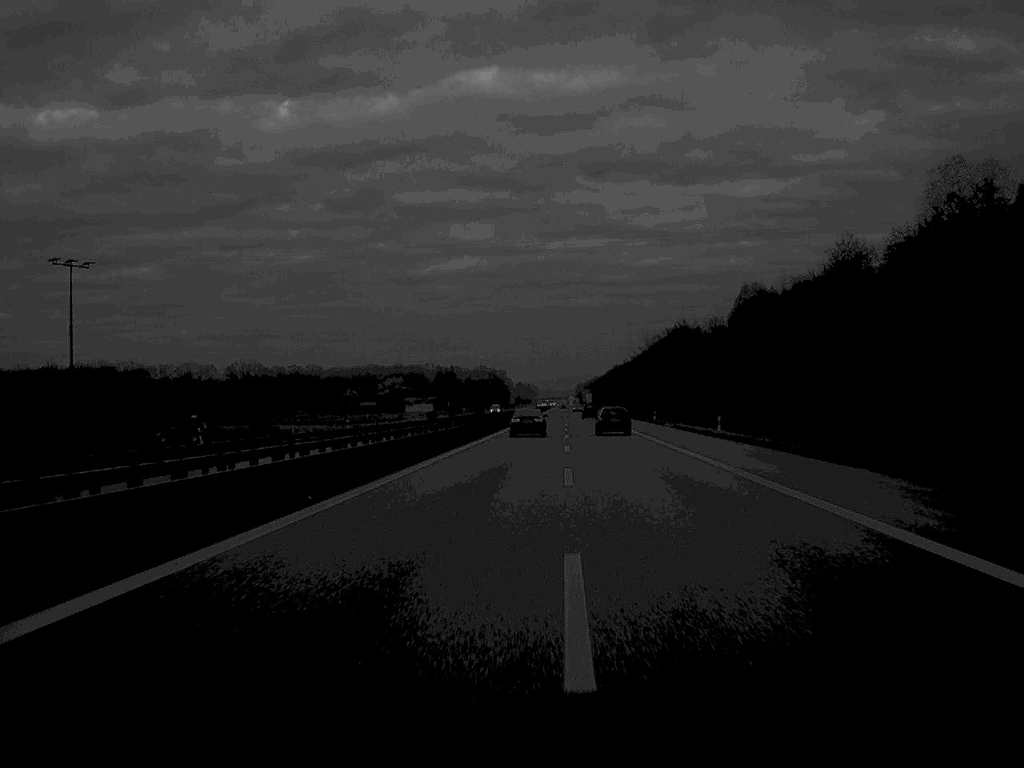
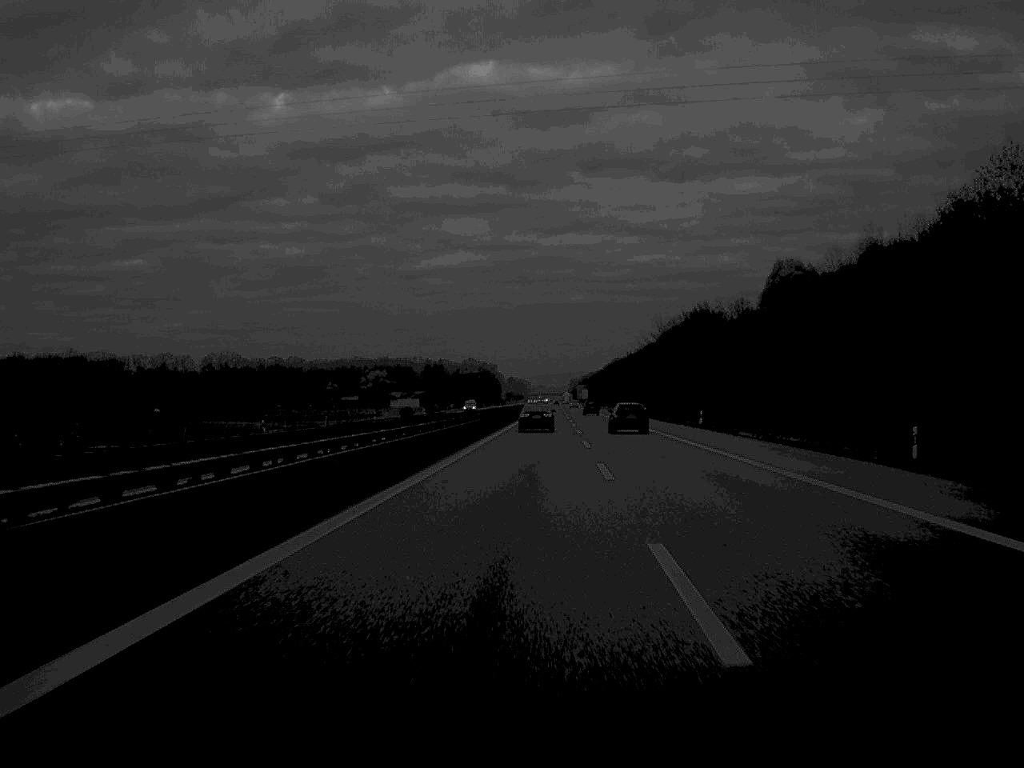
(+0.1, +34.7) m; 0°
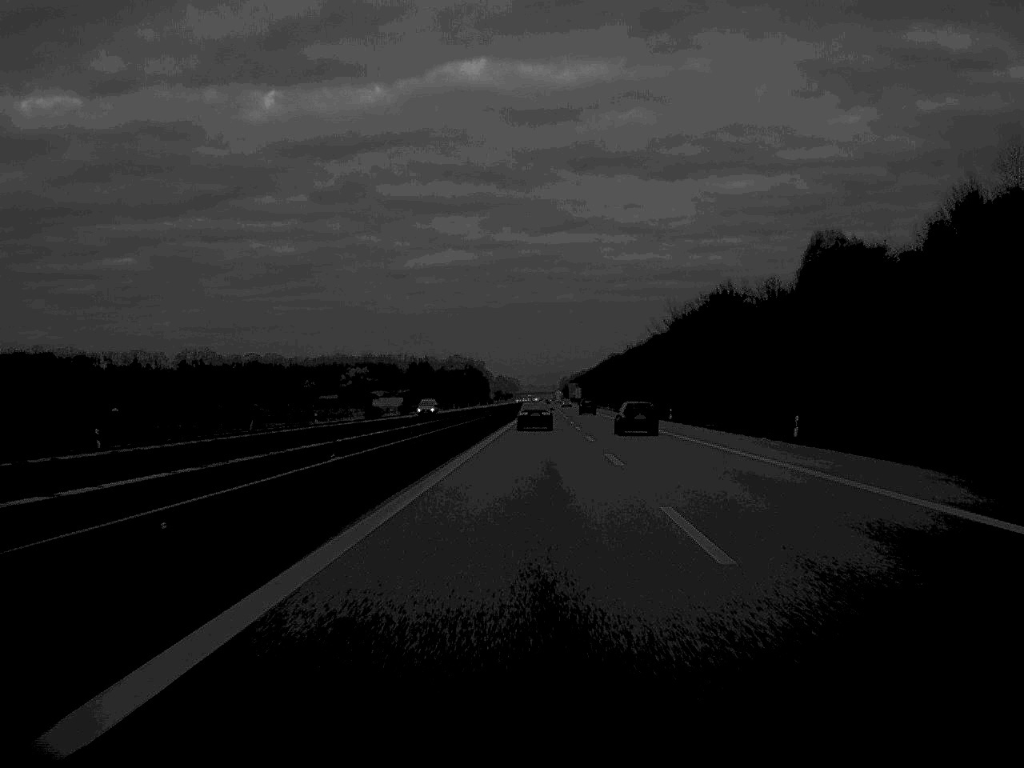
(+0.1, +31.7) m; 0°
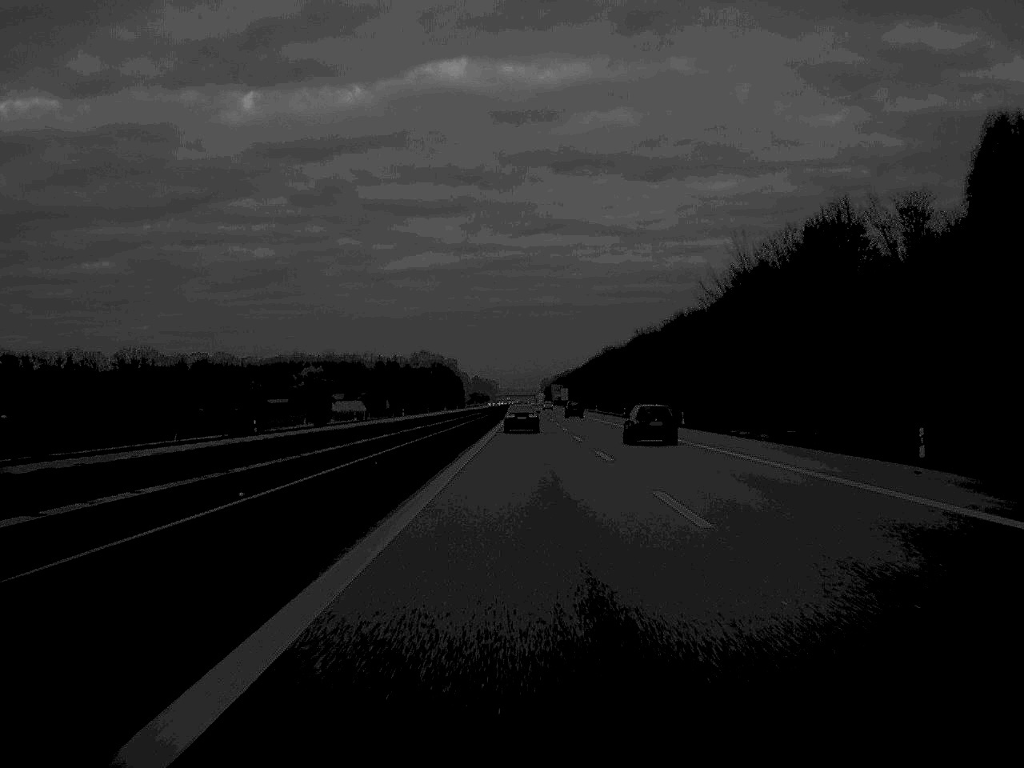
(+0.6, +67.8) m; +1°
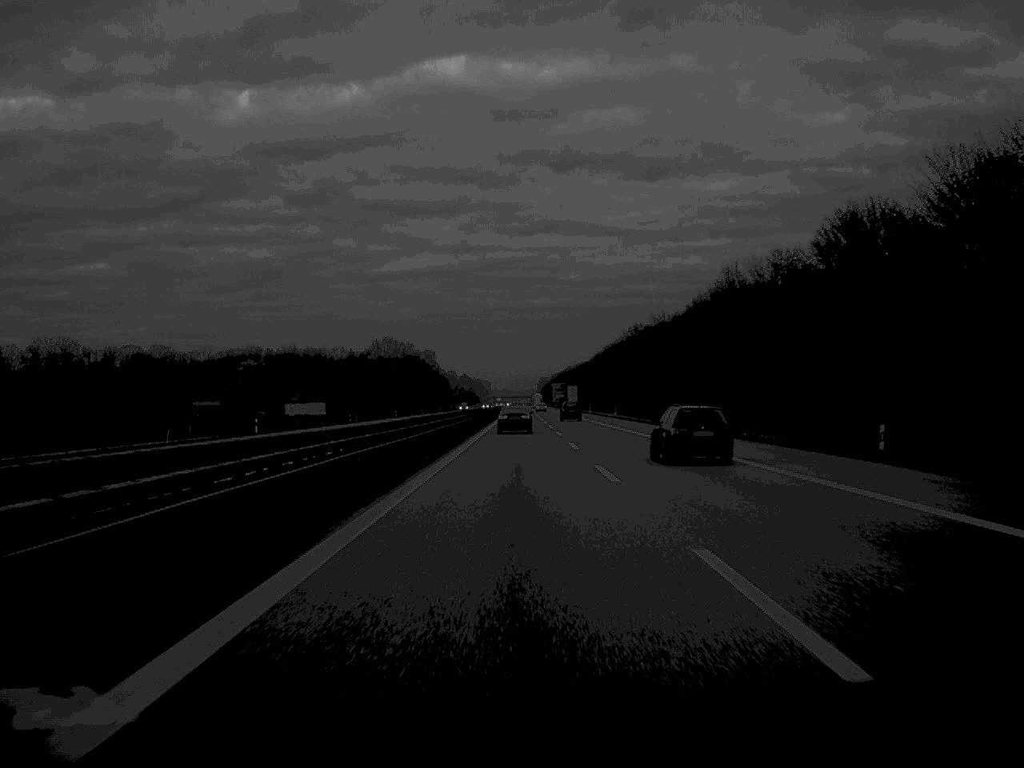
(+0.2, +98.2) m; 0°
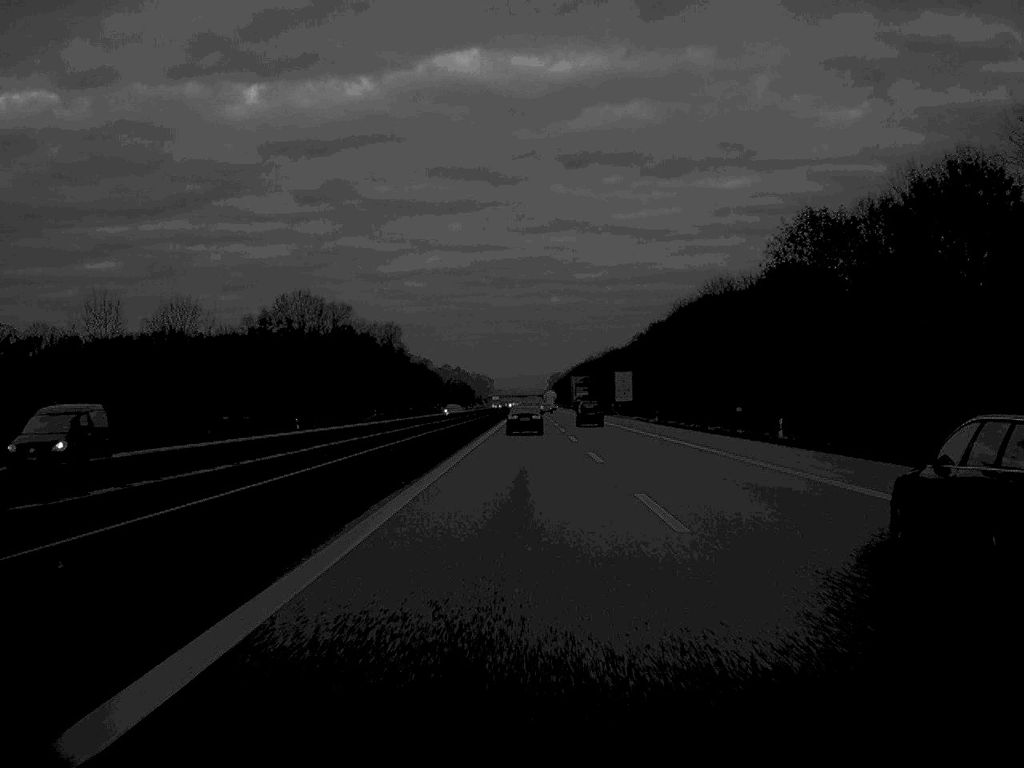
(-0.5, +134.5) m; 0°
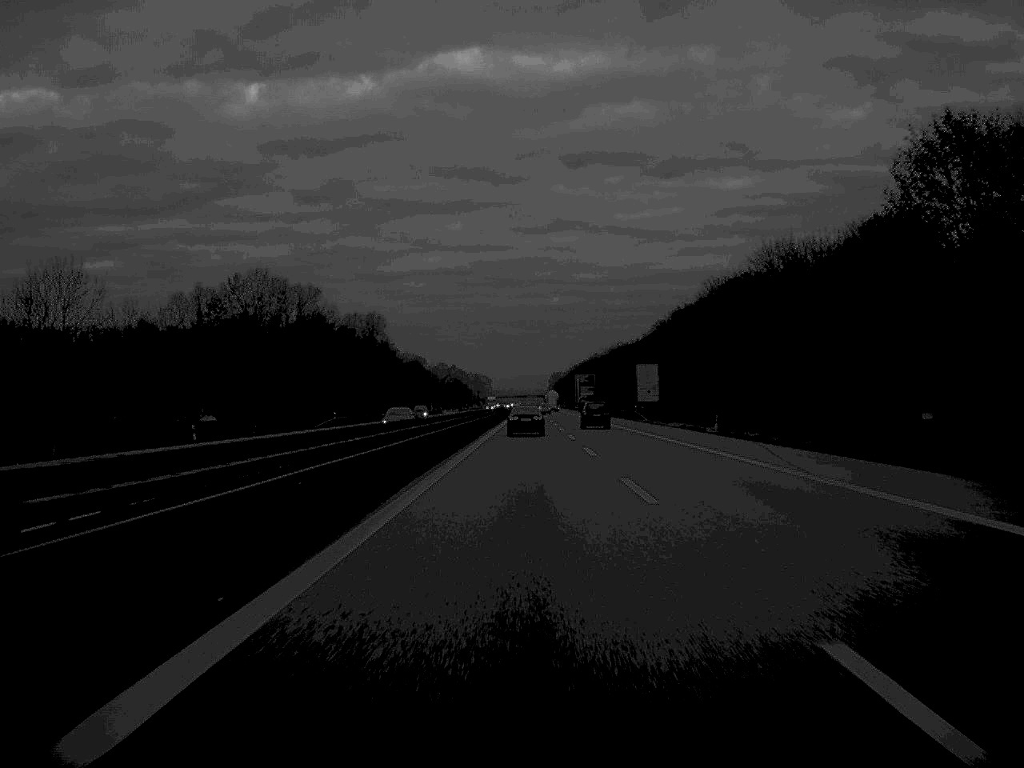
(0.0, +31.8) m; 0°
